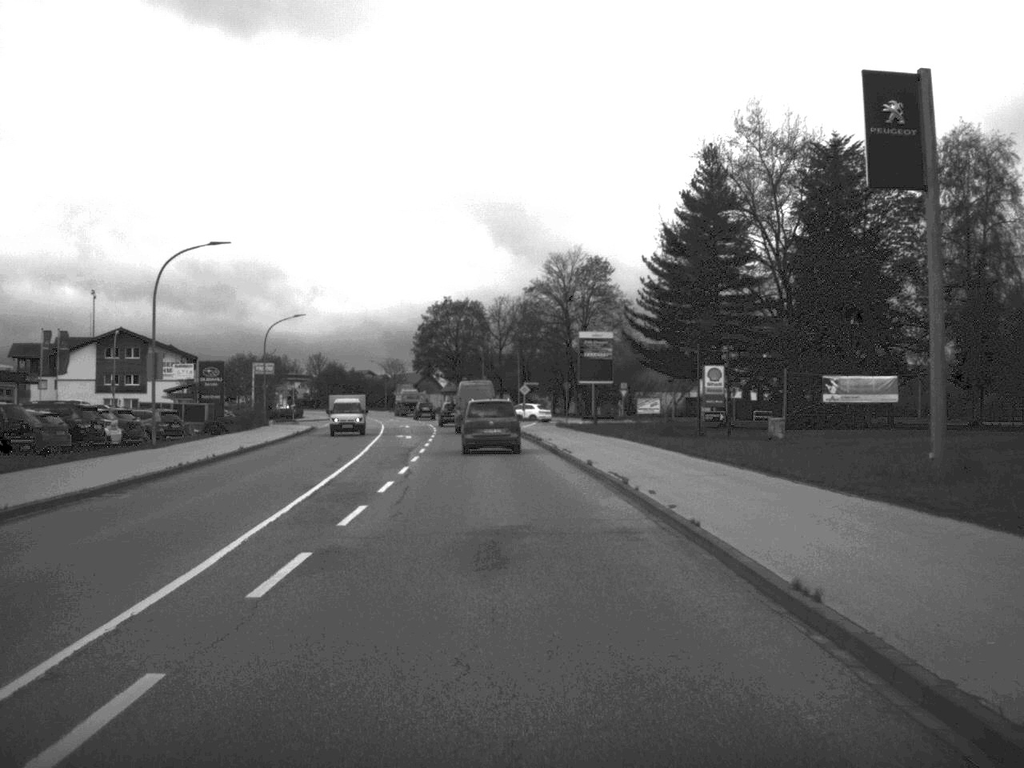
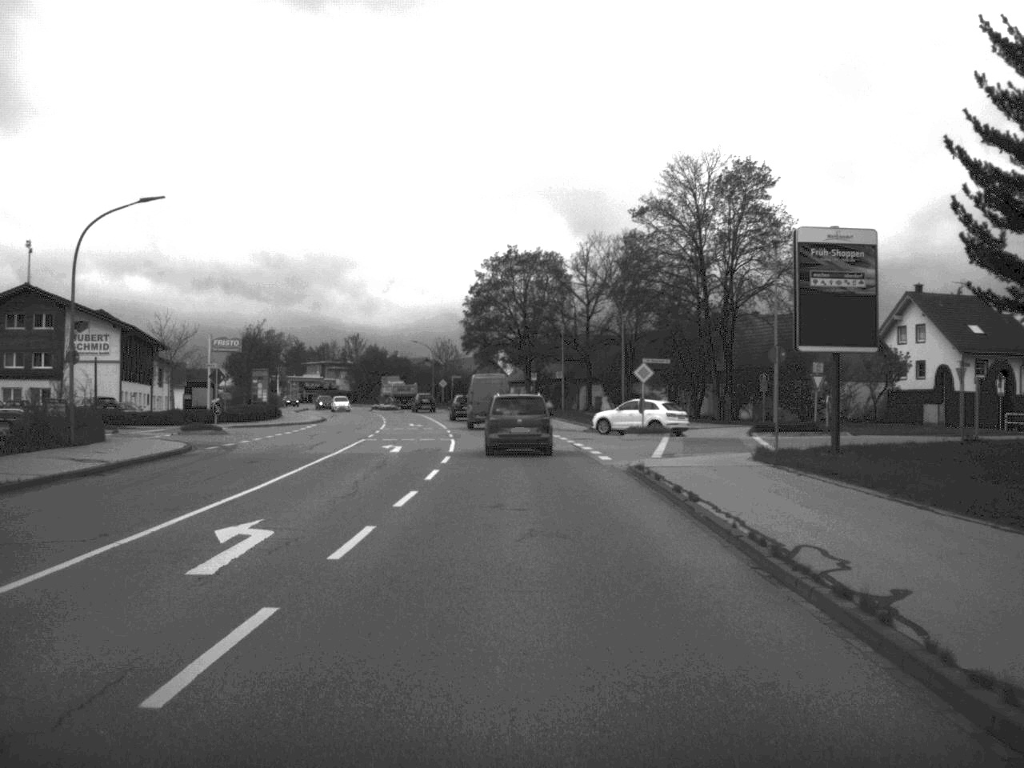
(-1.6, +45.2) m; -4°
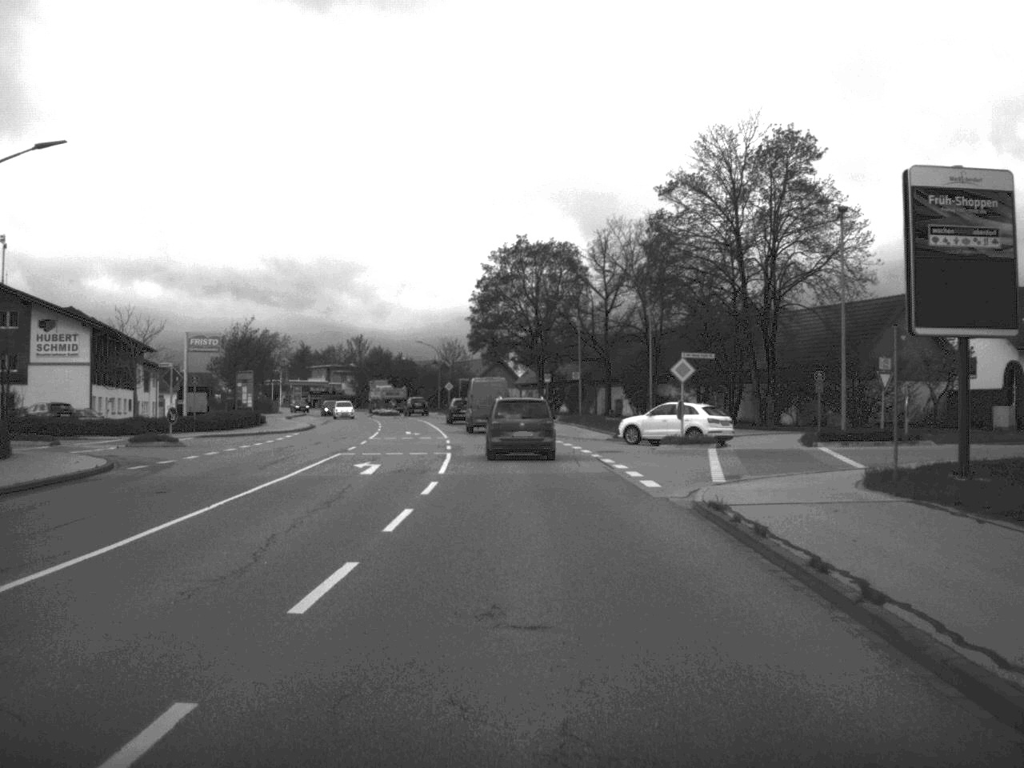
(0.0, +8.8) m; -1°
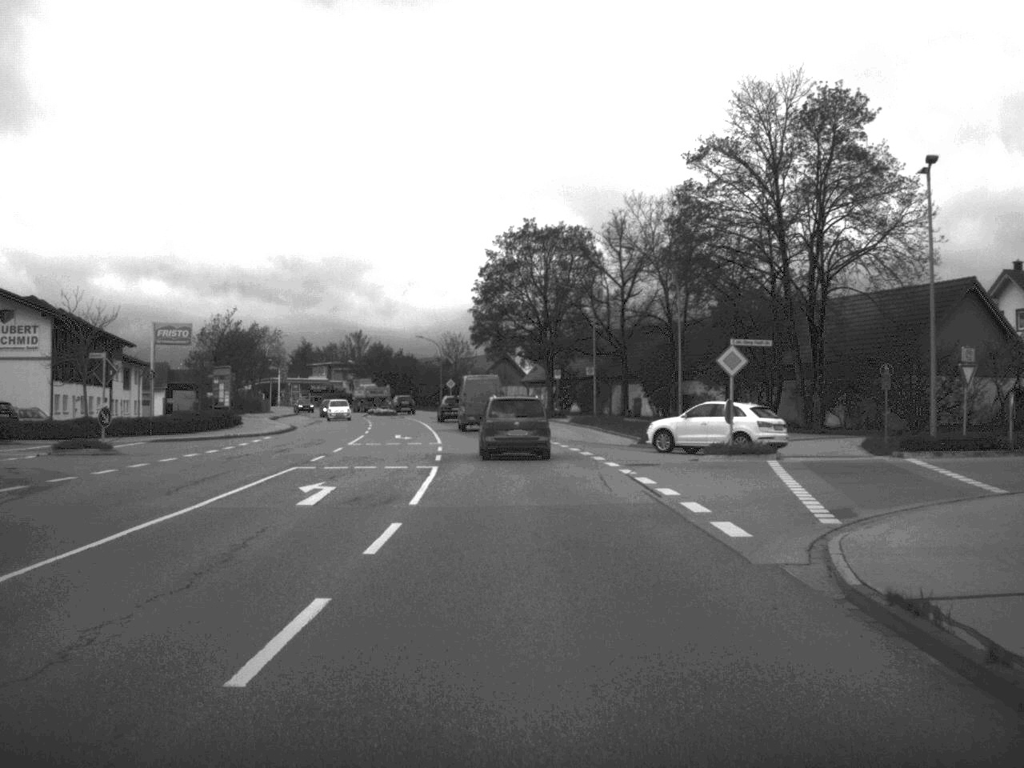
(0.0, +8.3) m; 0°
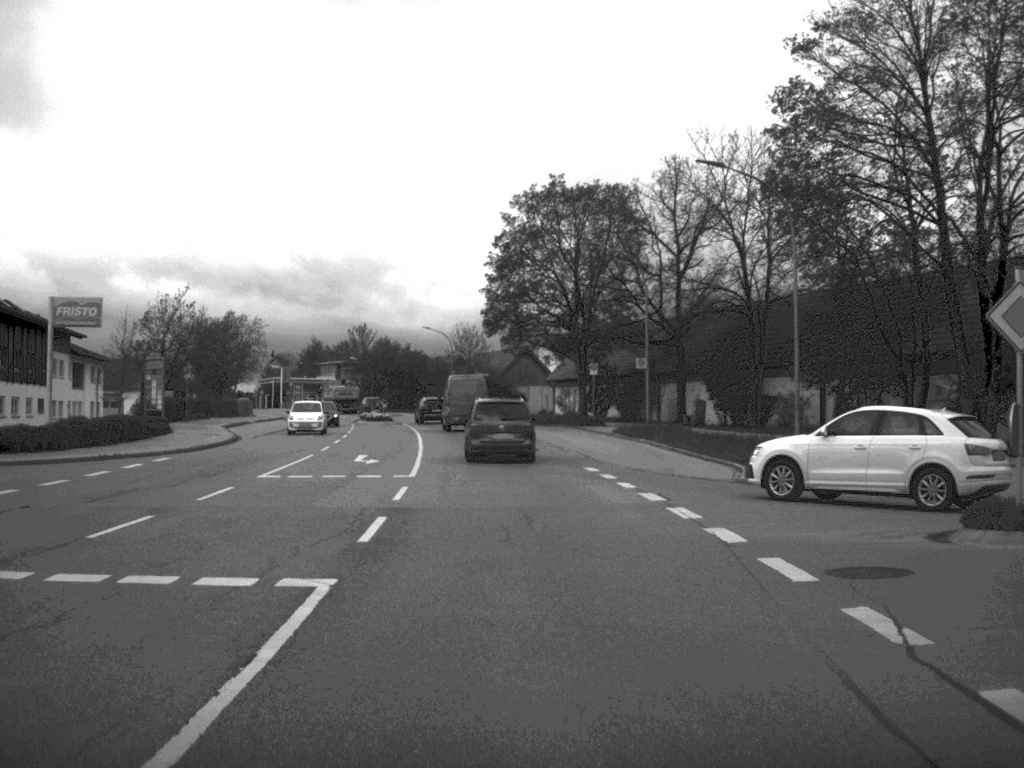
(-0.1, +18.0) m; -1°
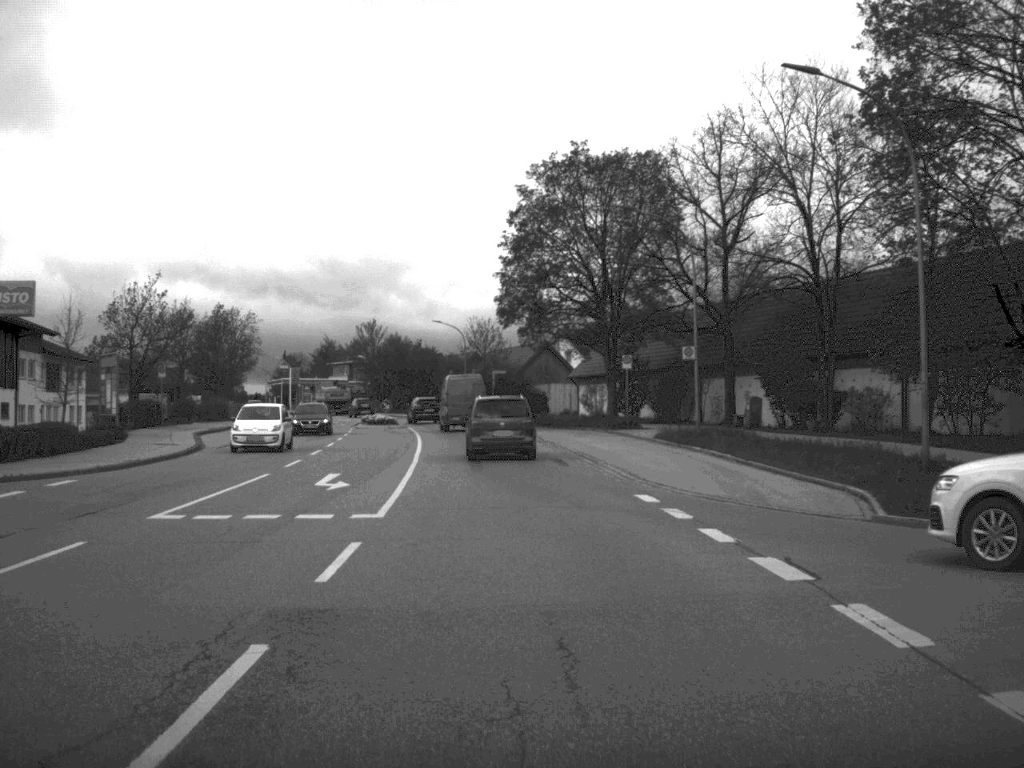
(-0.1, +9.0) m; -1°
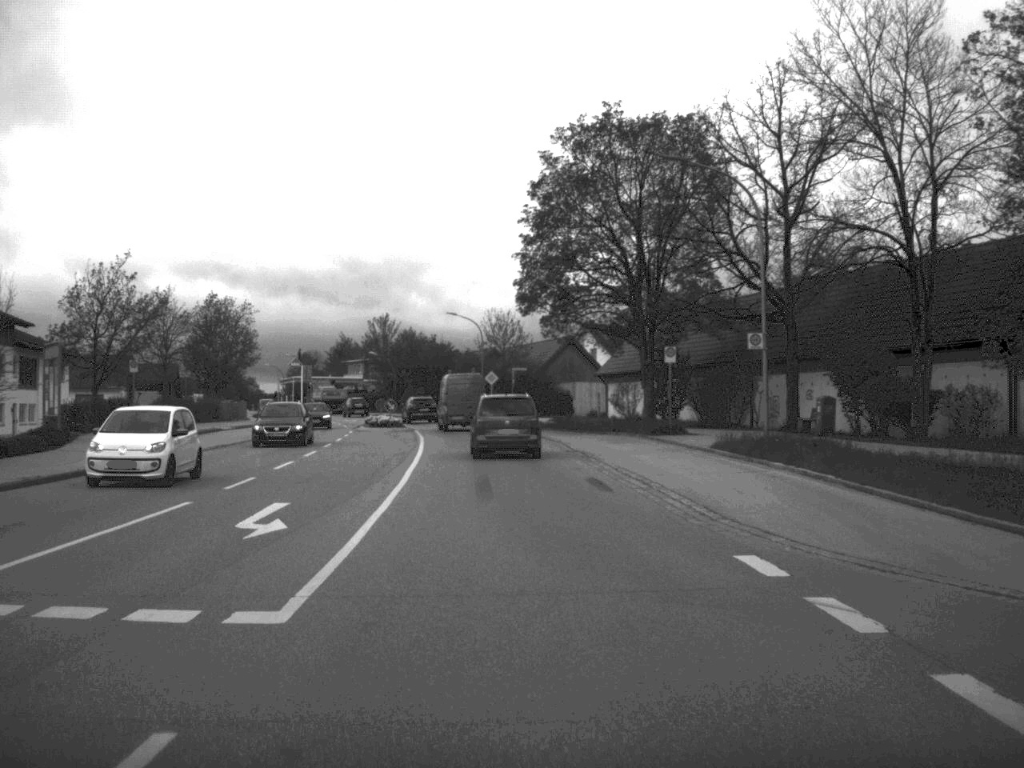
(-0.1, +8.2) m; -1°
